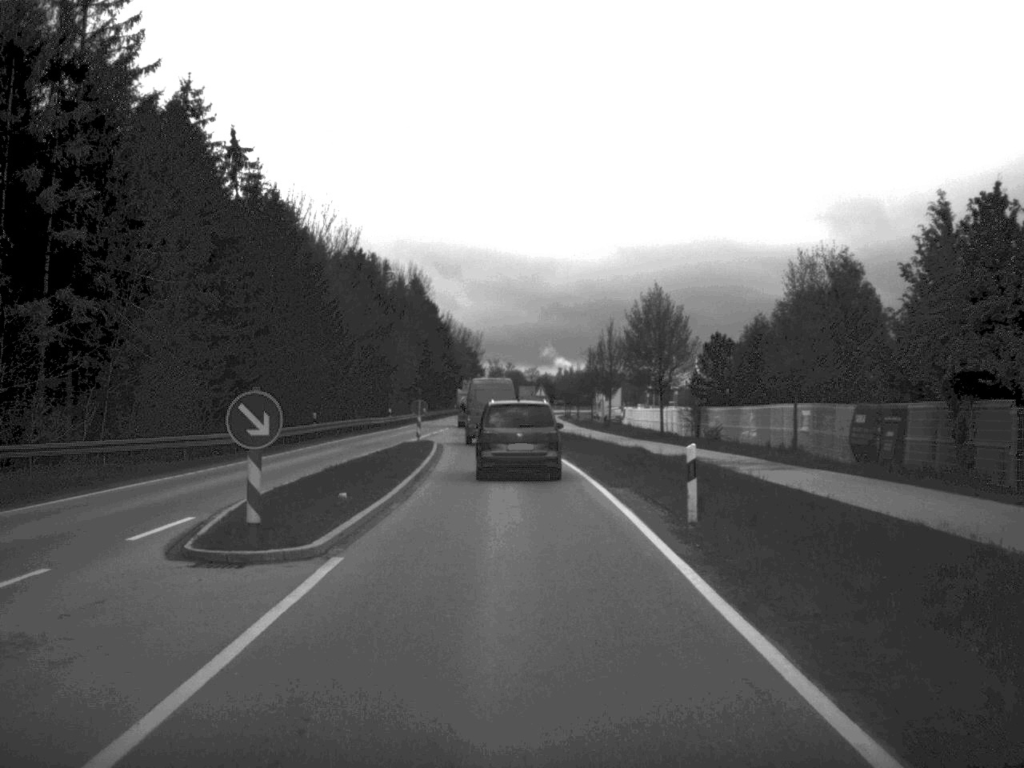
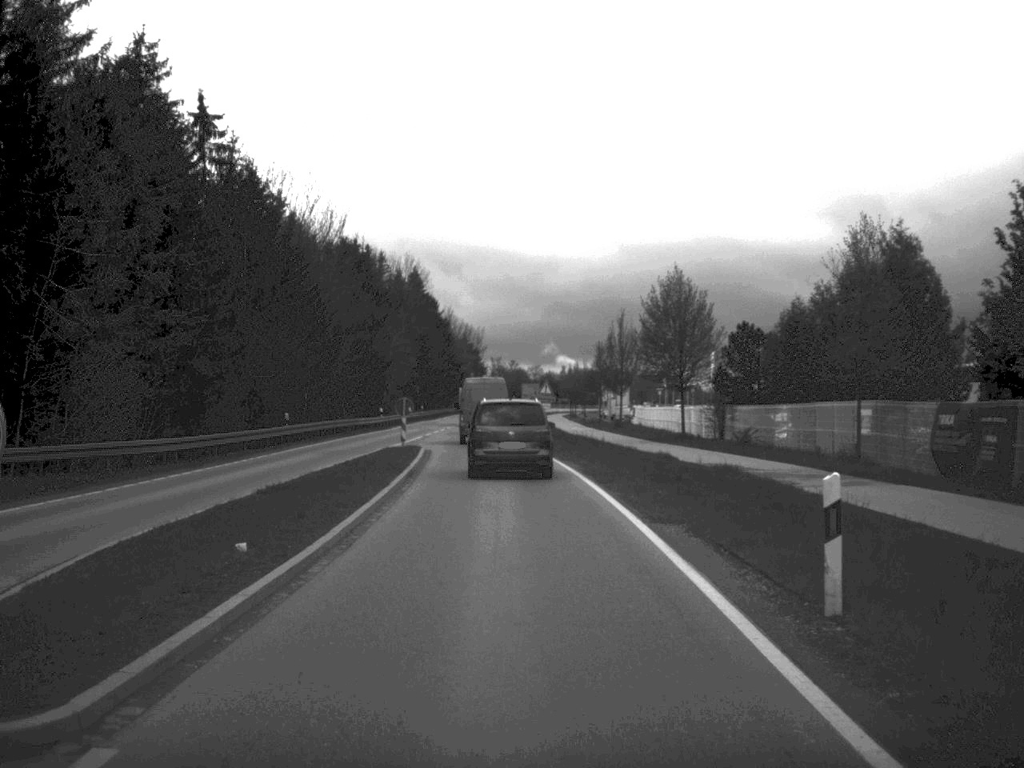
(0.0, +7.4) m; 0°
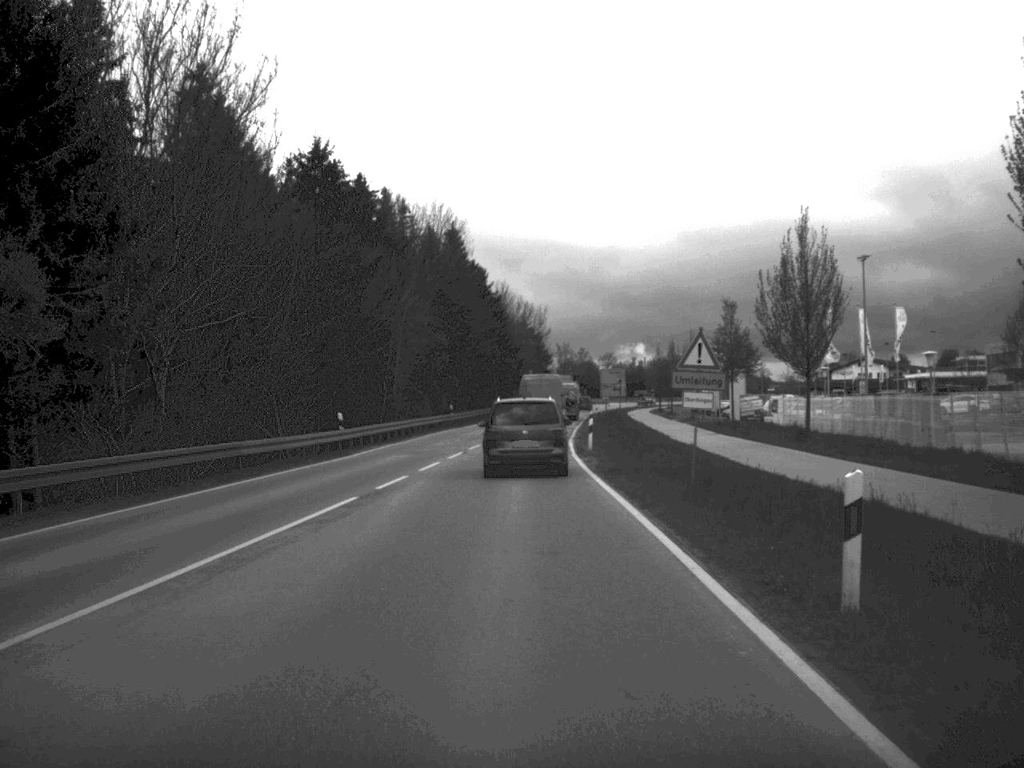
(-1.0, +39.9) m; -3°
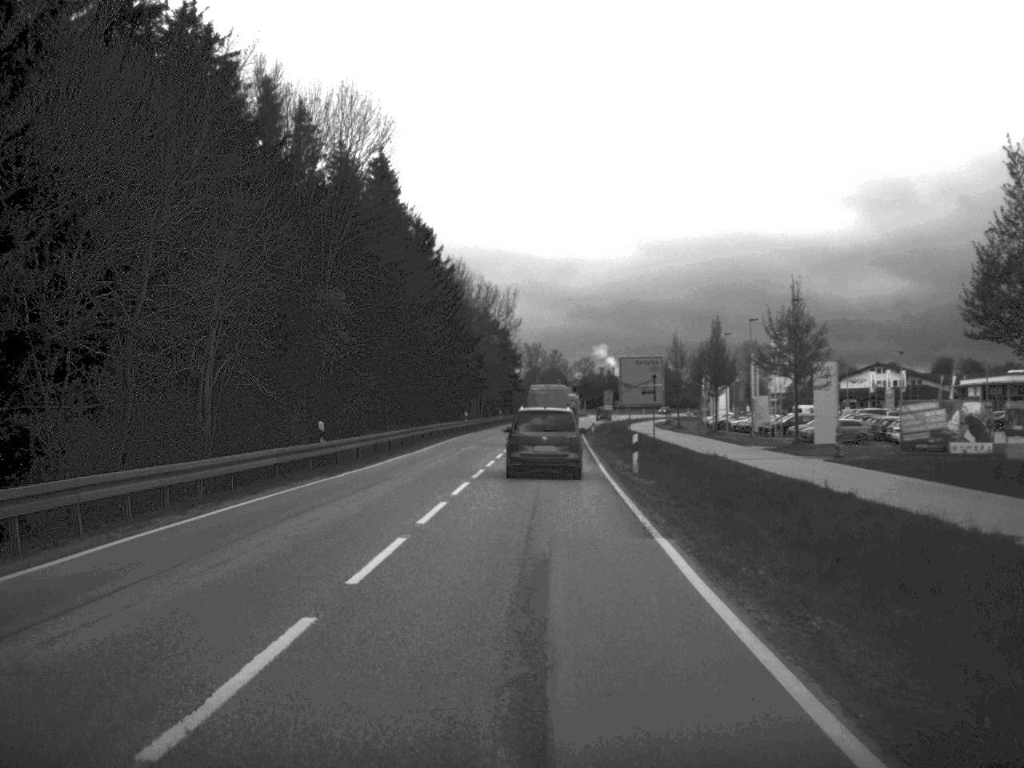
(0.0, +41.2) m; +2°
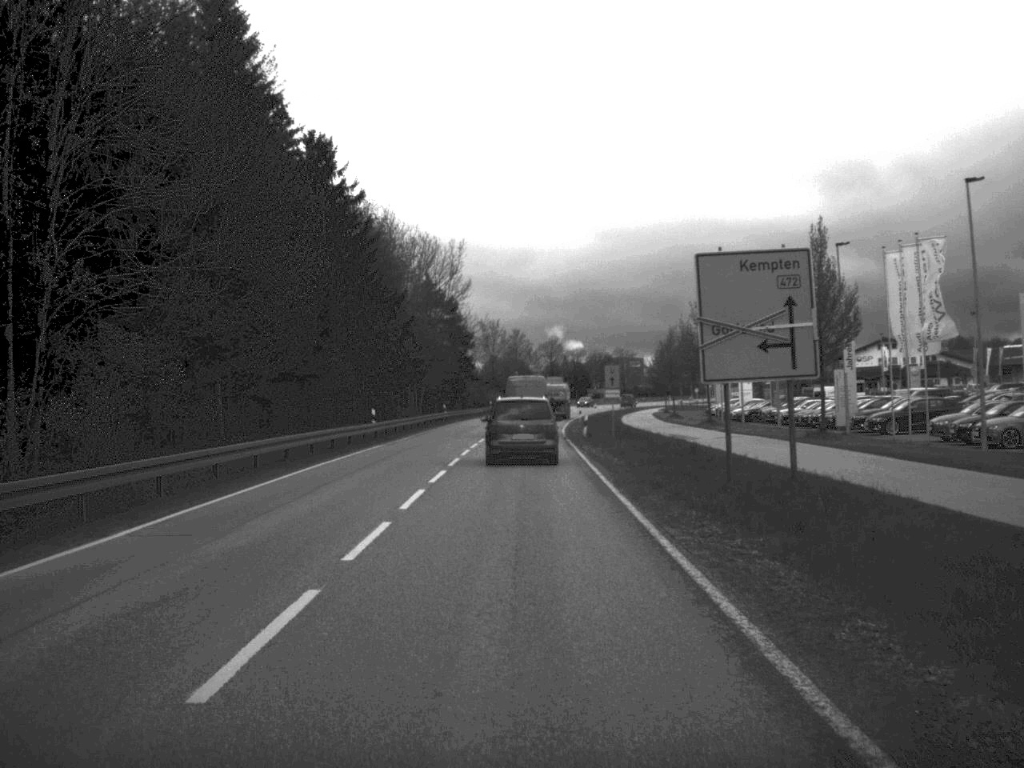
(+0.5, +34.2) m; +2°
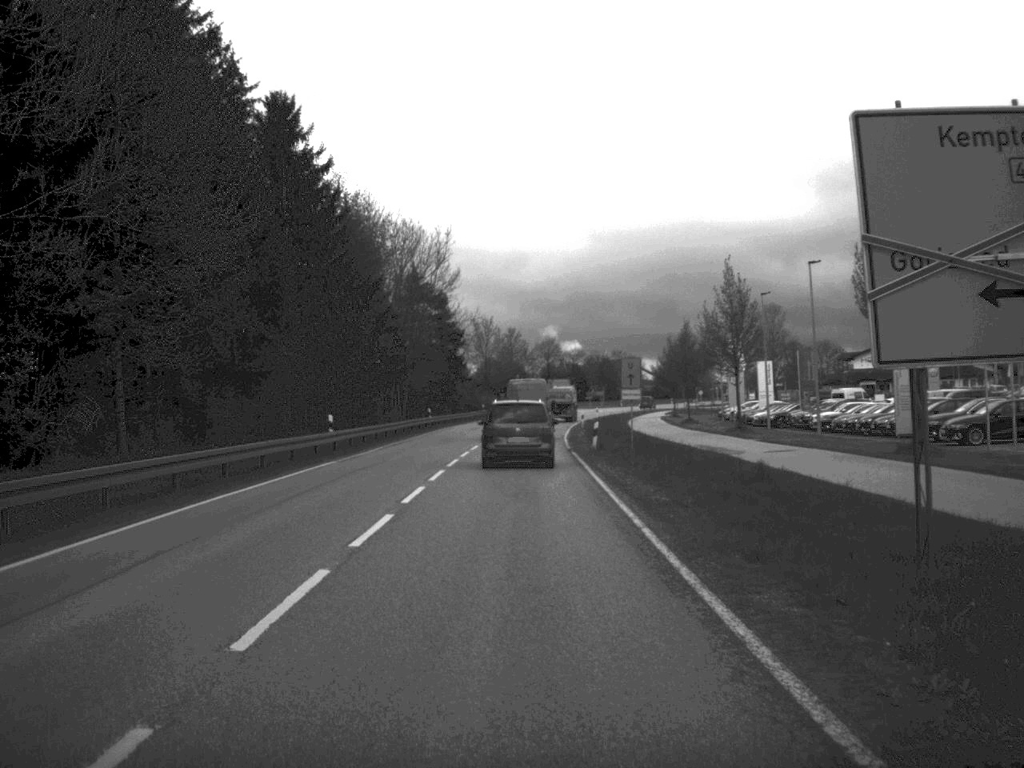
(0.0, +10.3) m; 0°
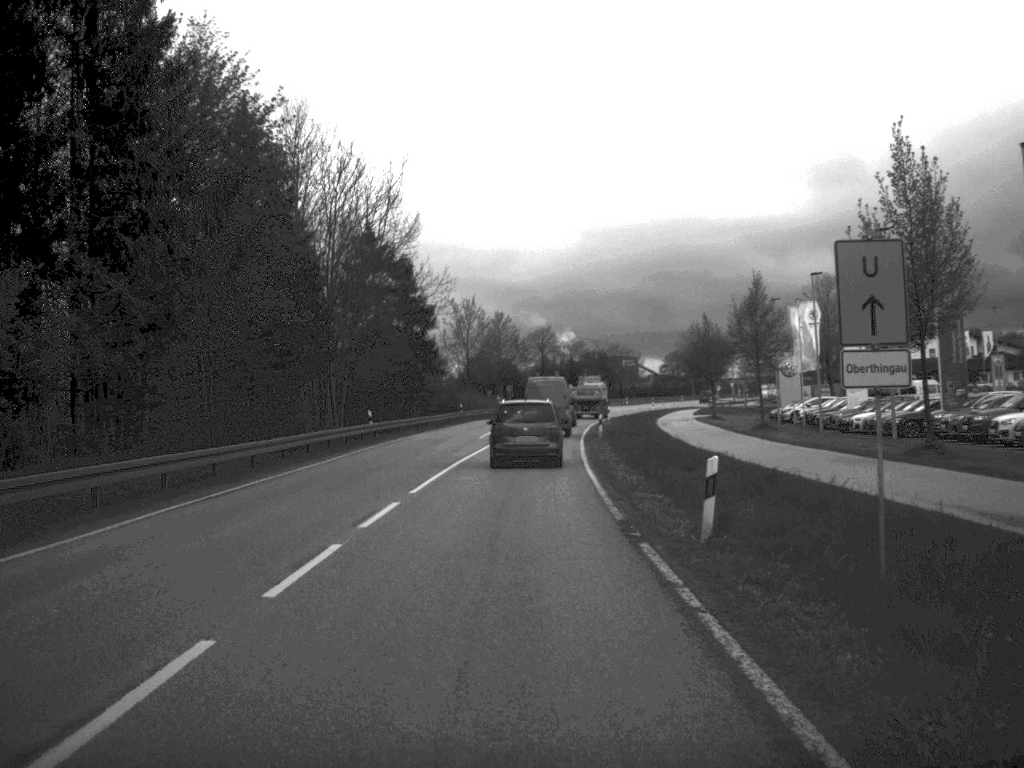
(+0.1, +27.0) m; 0°
